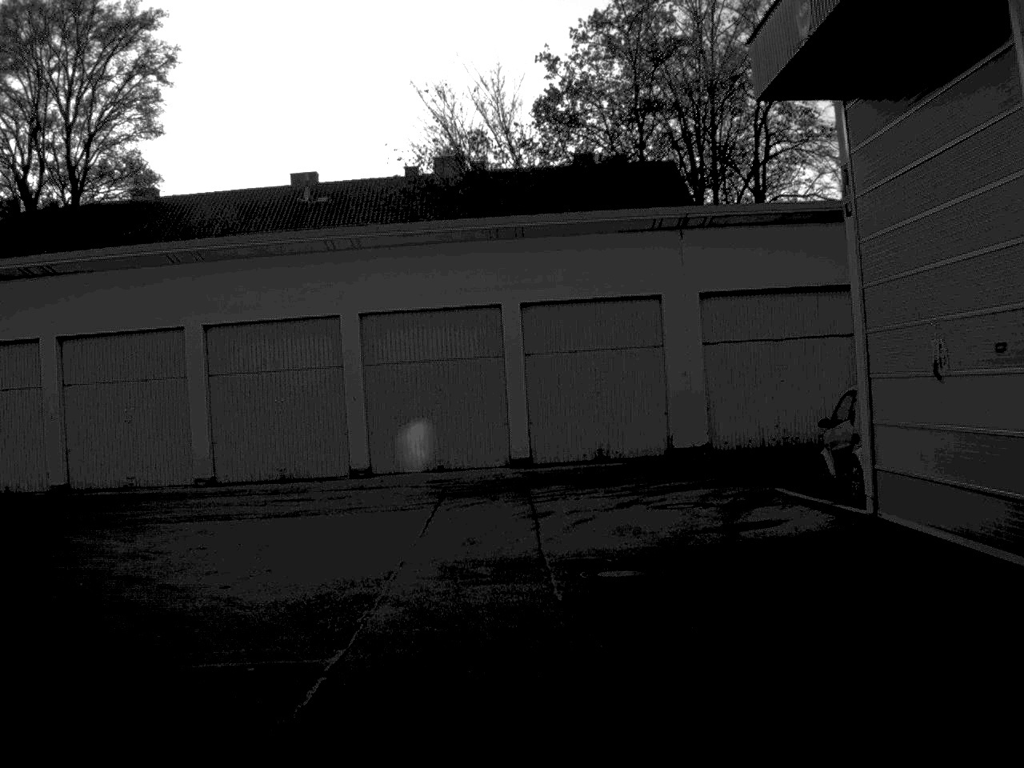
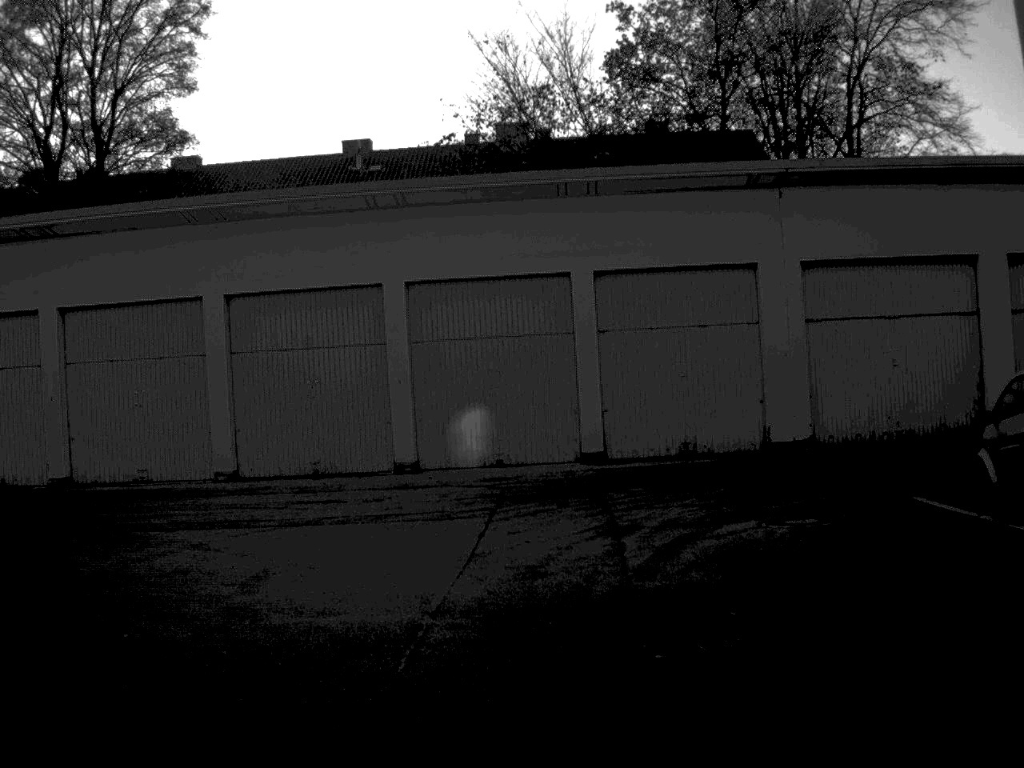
(-0.1, +3.9) m; -3°
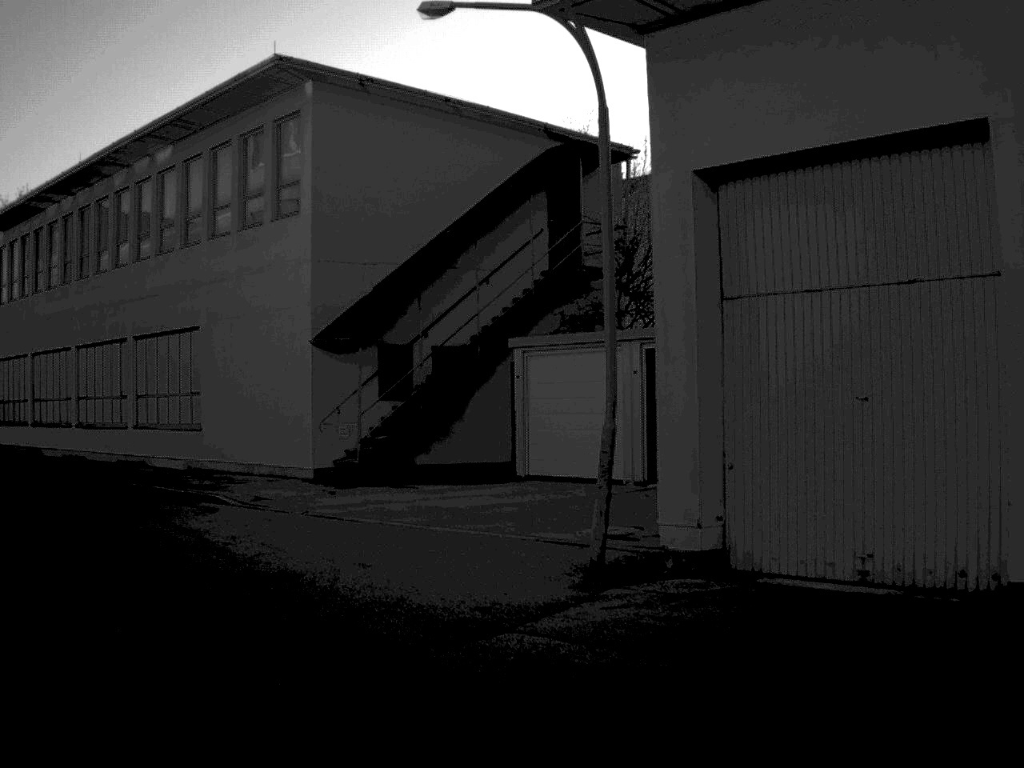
(-7.3, +16.4) m; -50°
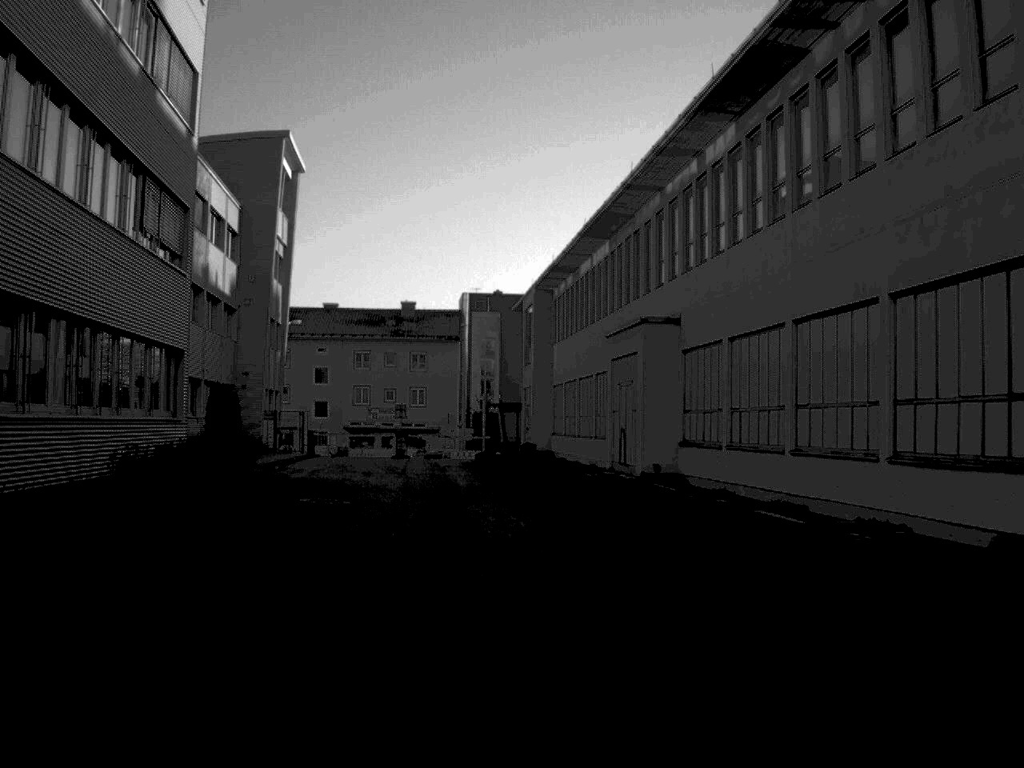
(-6.2, +17.4) m; -33°
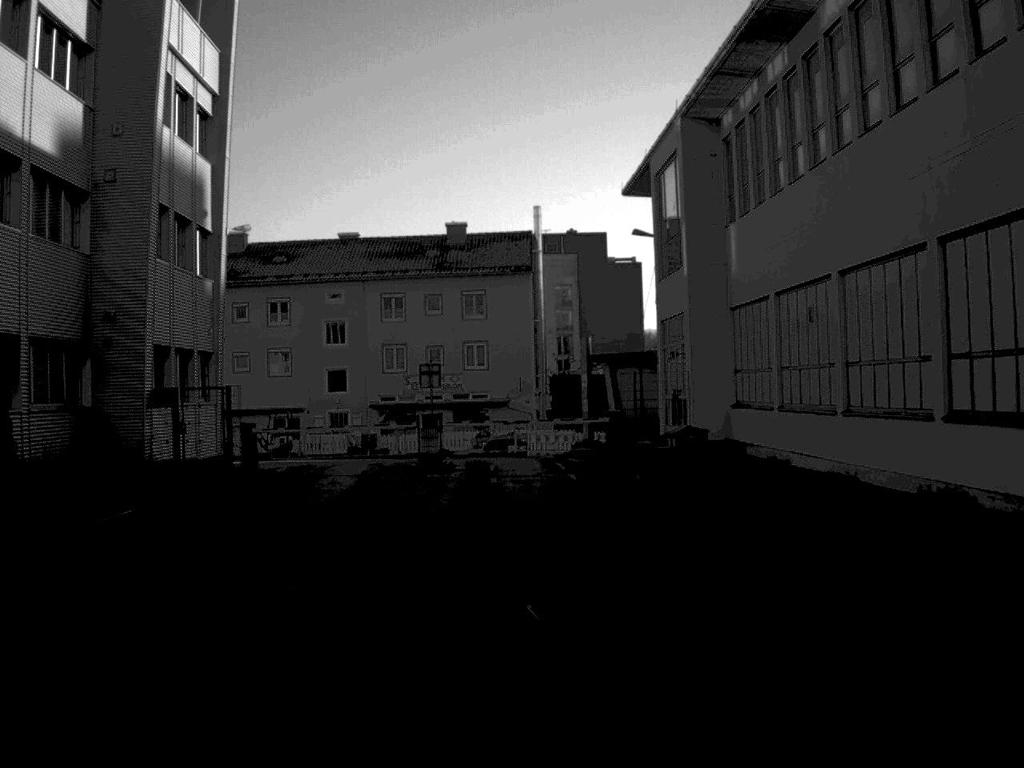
(-1.7, +29.0) m; -3°
